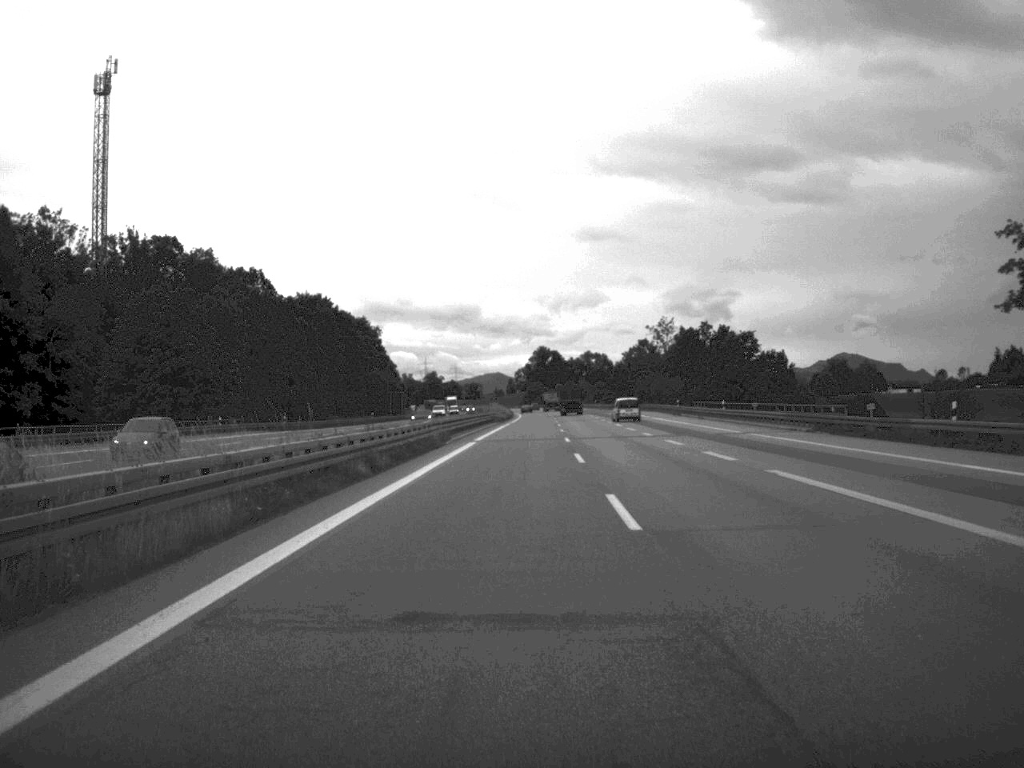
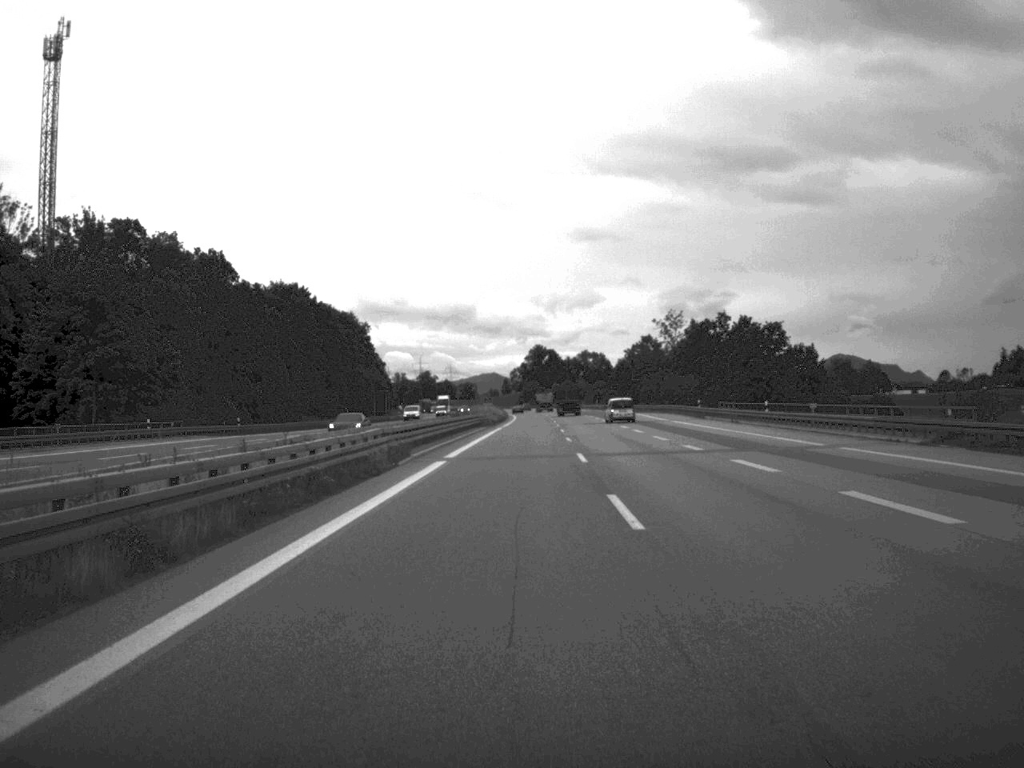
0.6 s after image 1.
(0.0, +17.5) m; 0°
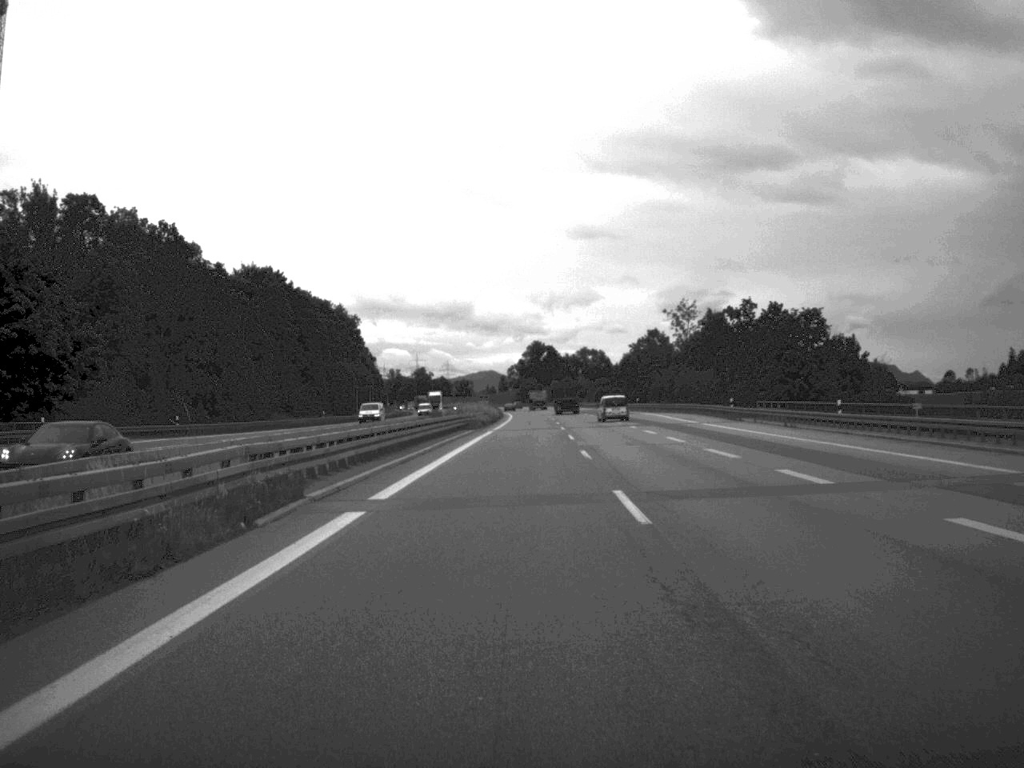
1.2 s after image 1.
(0.0, +17.5) m; 0°
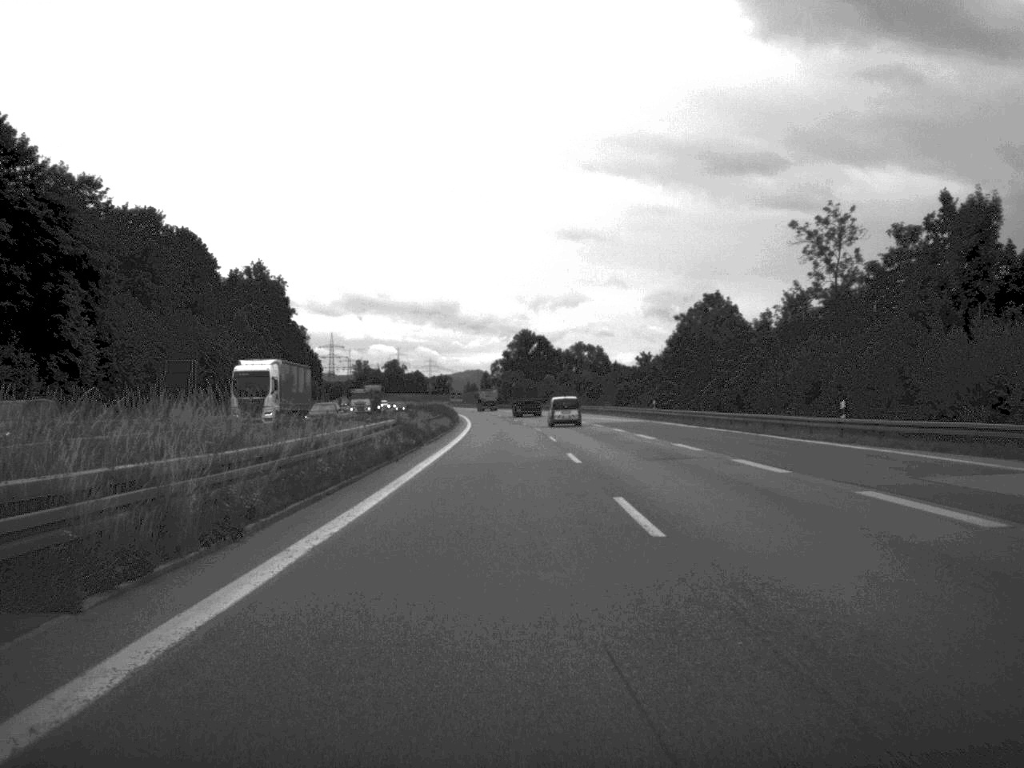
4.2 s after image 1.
(+0.6, +90.4) m; 0°
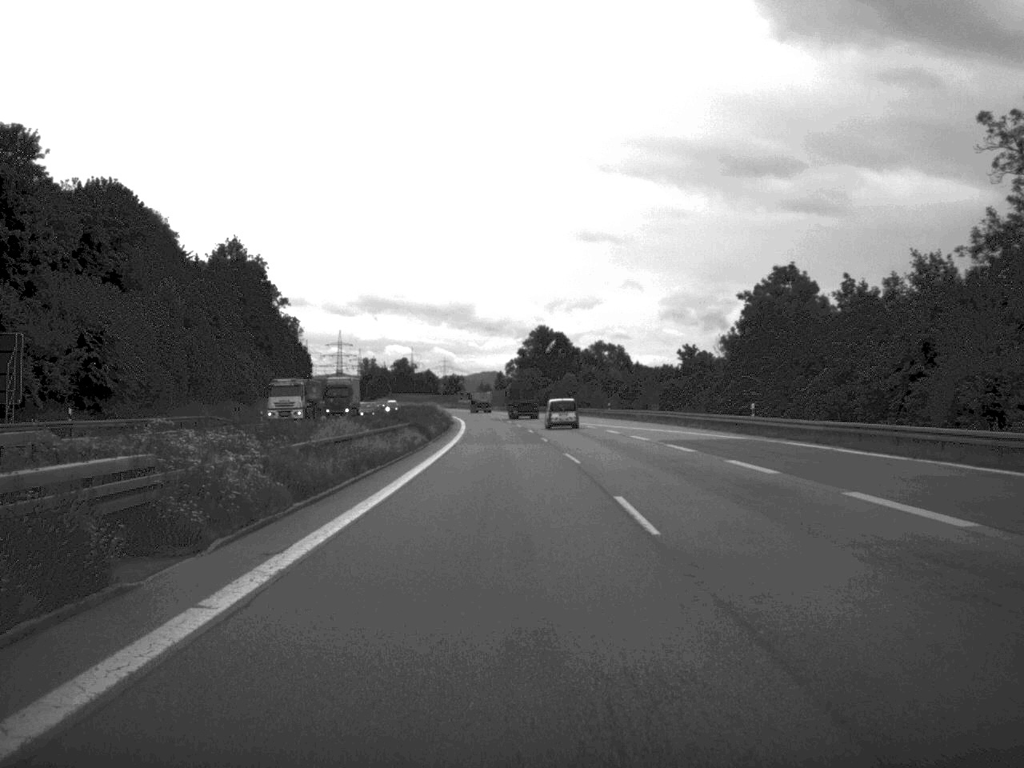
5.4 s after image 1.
(-0.2, +34.4) m; -1°
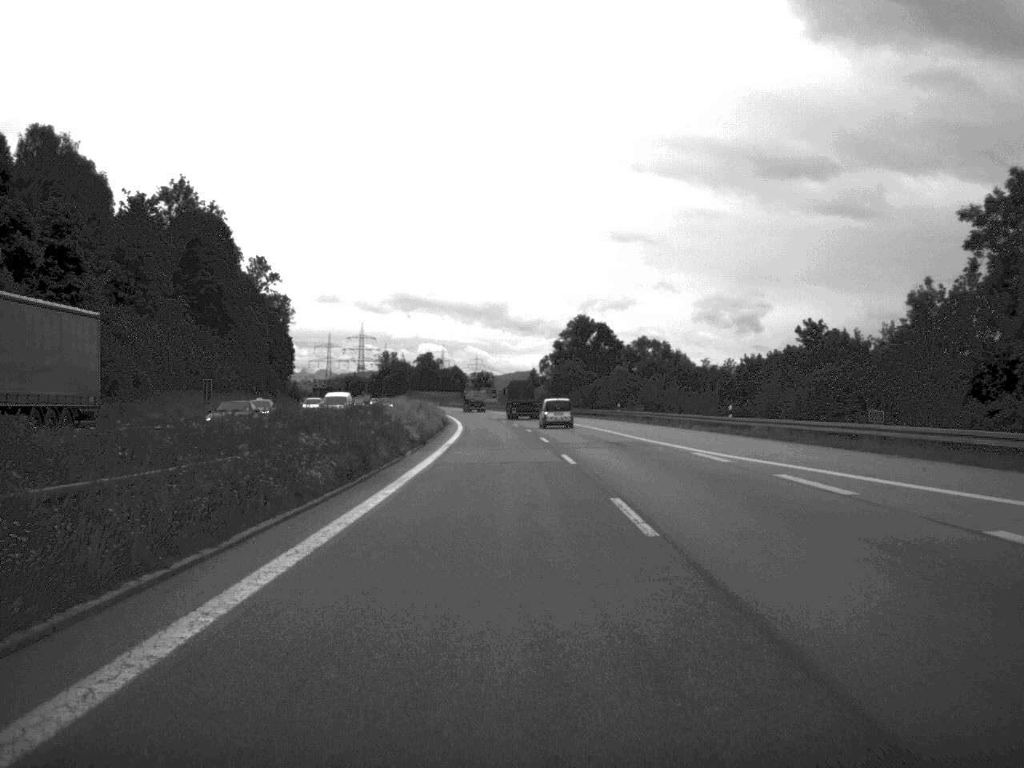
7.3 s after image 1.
(-0.7, +53.3) m; -2°
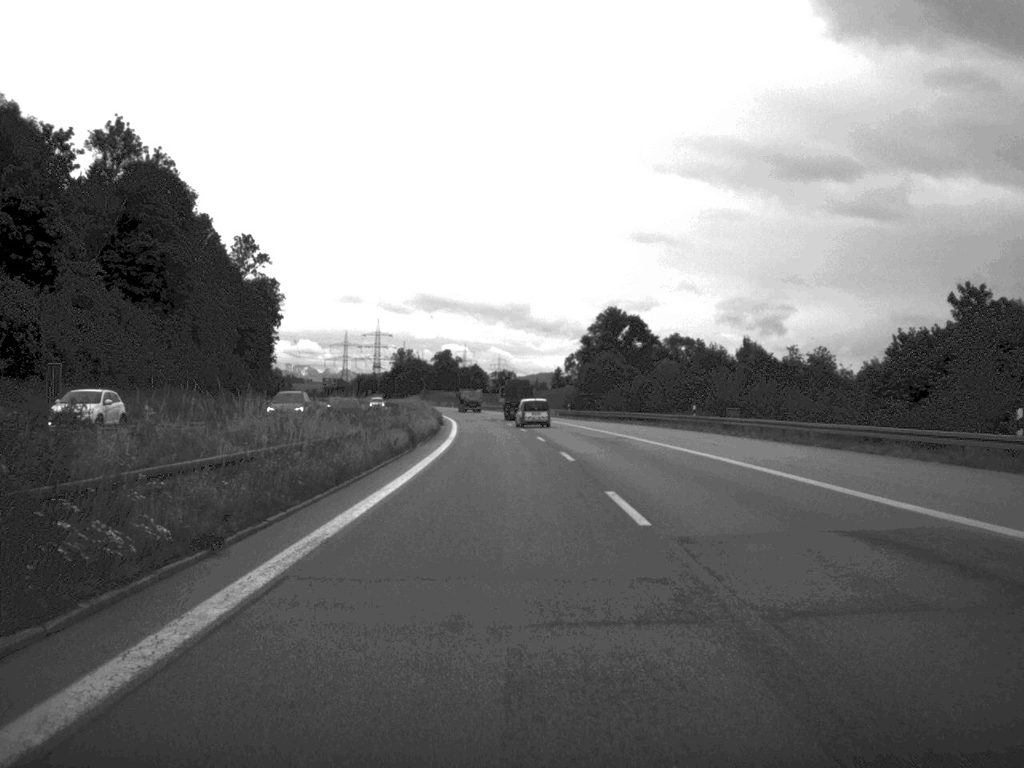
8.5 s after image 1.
(-0.3, +34.4) m; -1°
